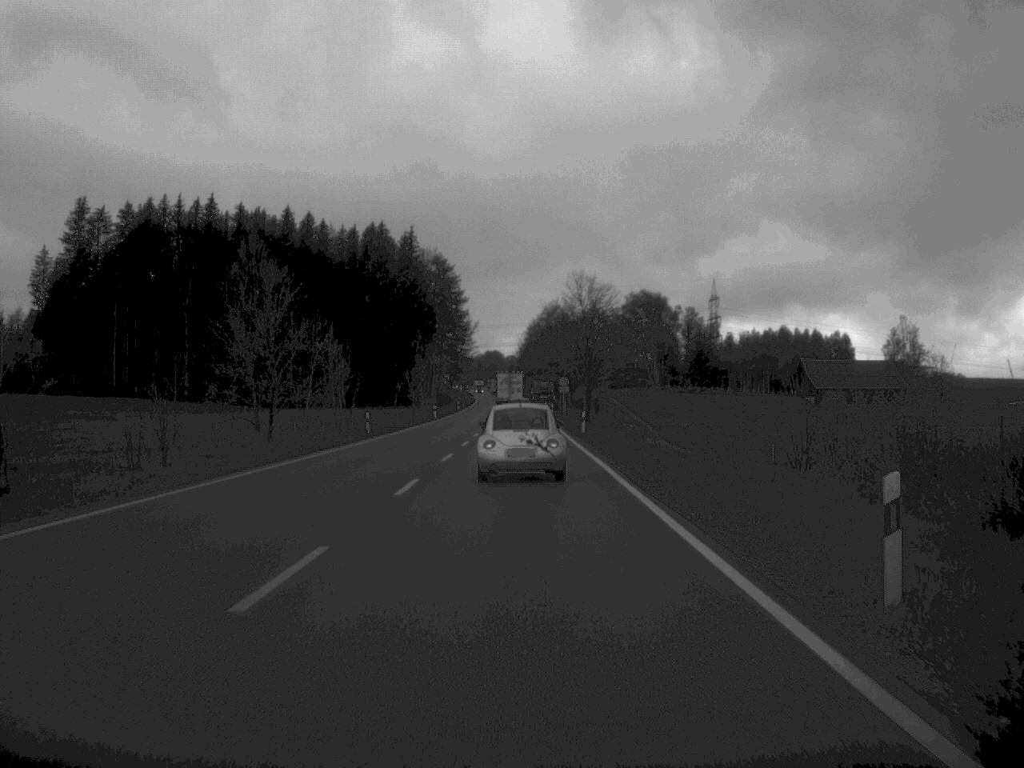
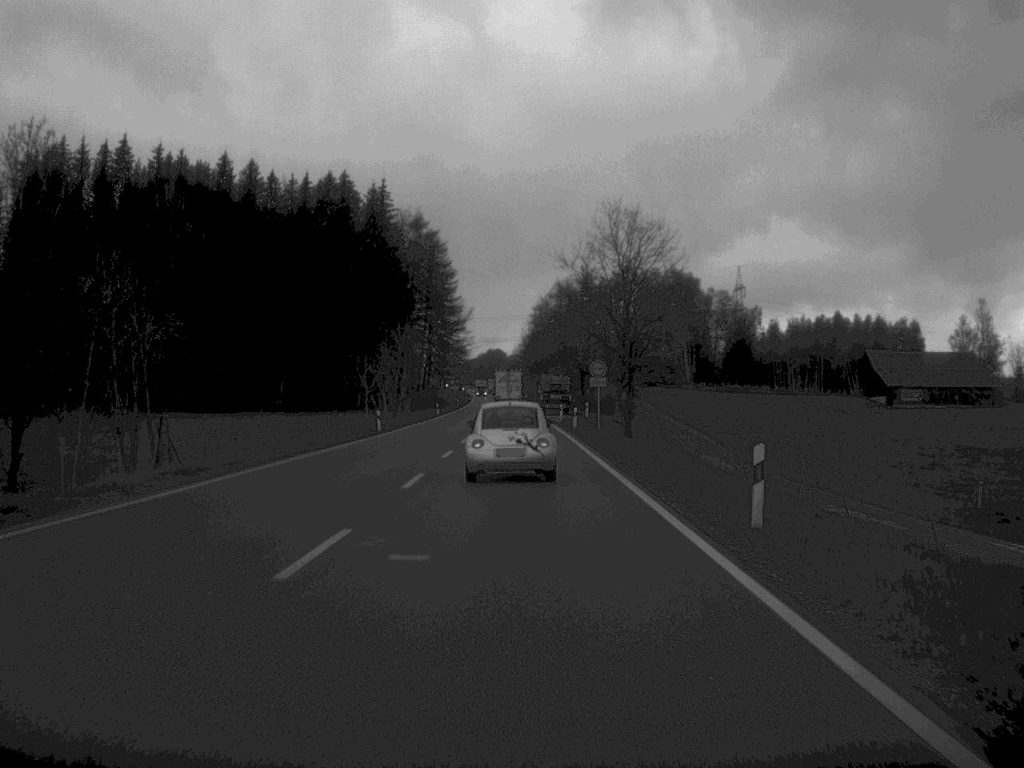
(-0.1, +43.7) m; 0°
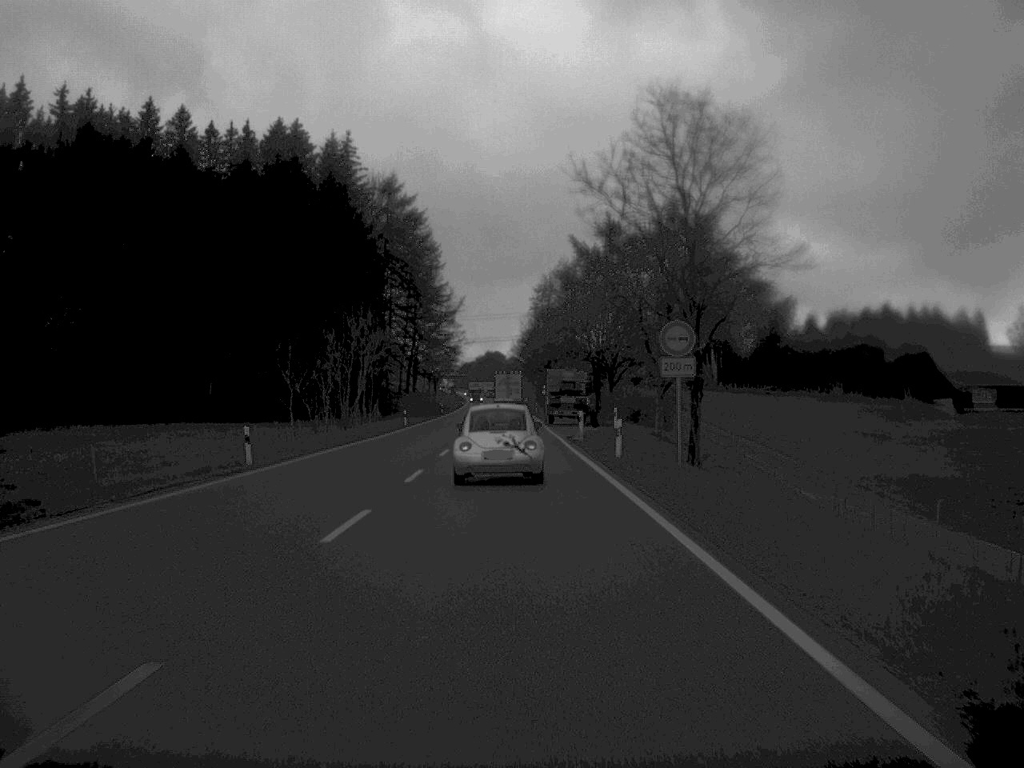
(0.0, +30.5) m; 0°
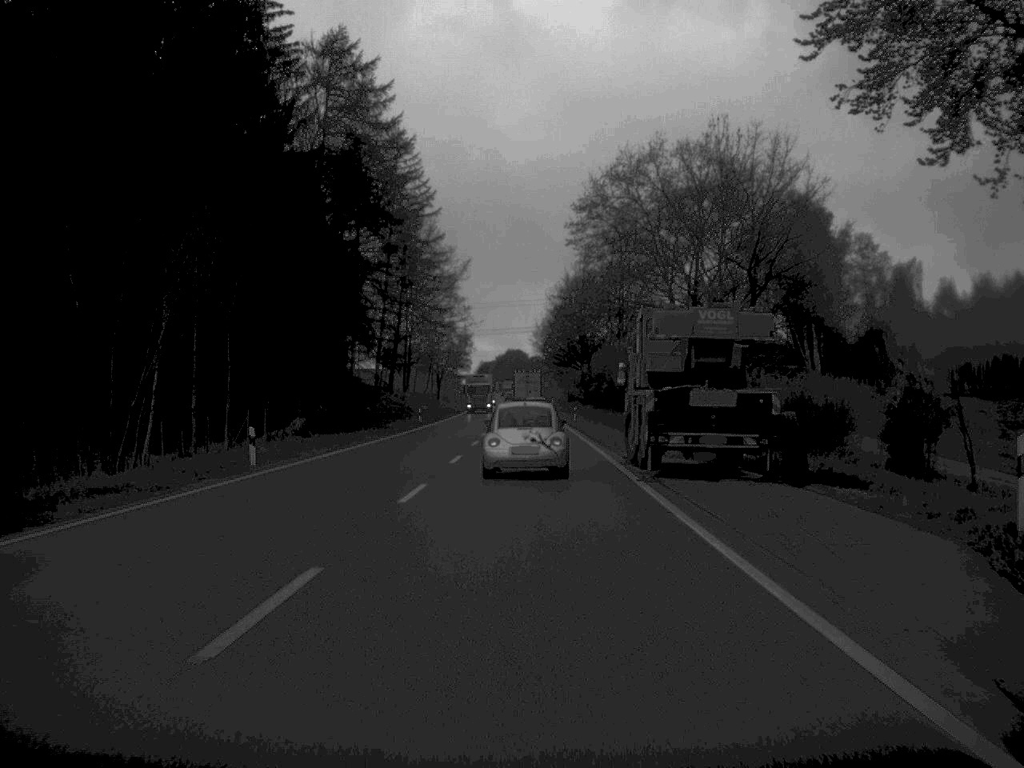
(-0.6, +52.0) m; -1°
